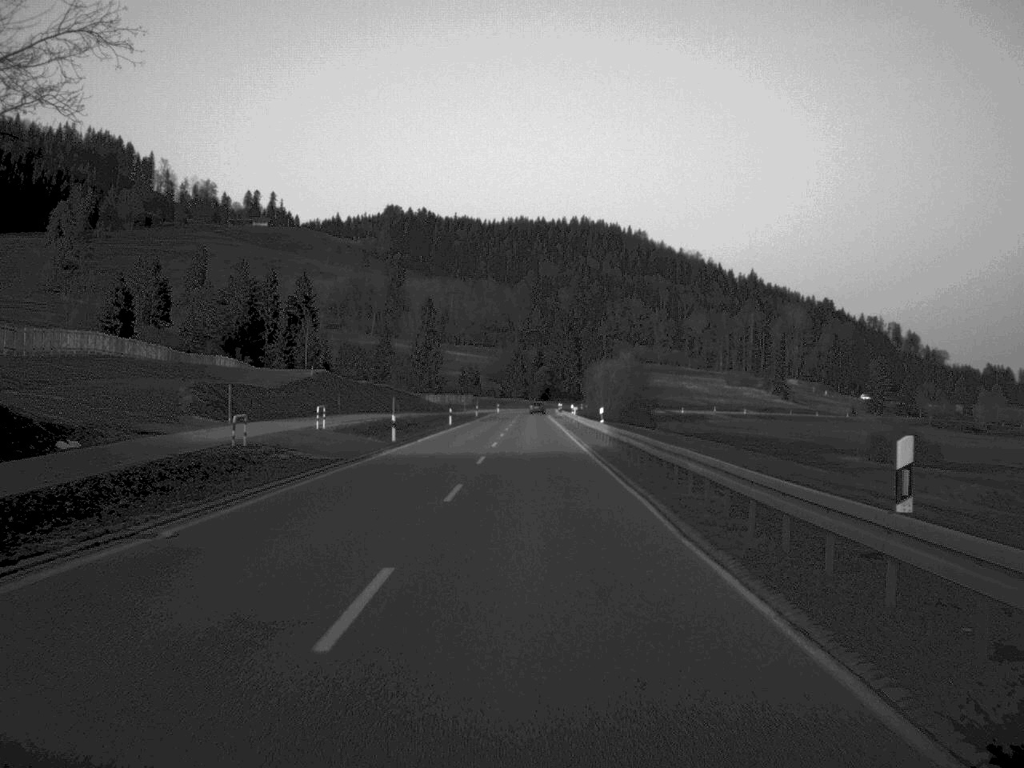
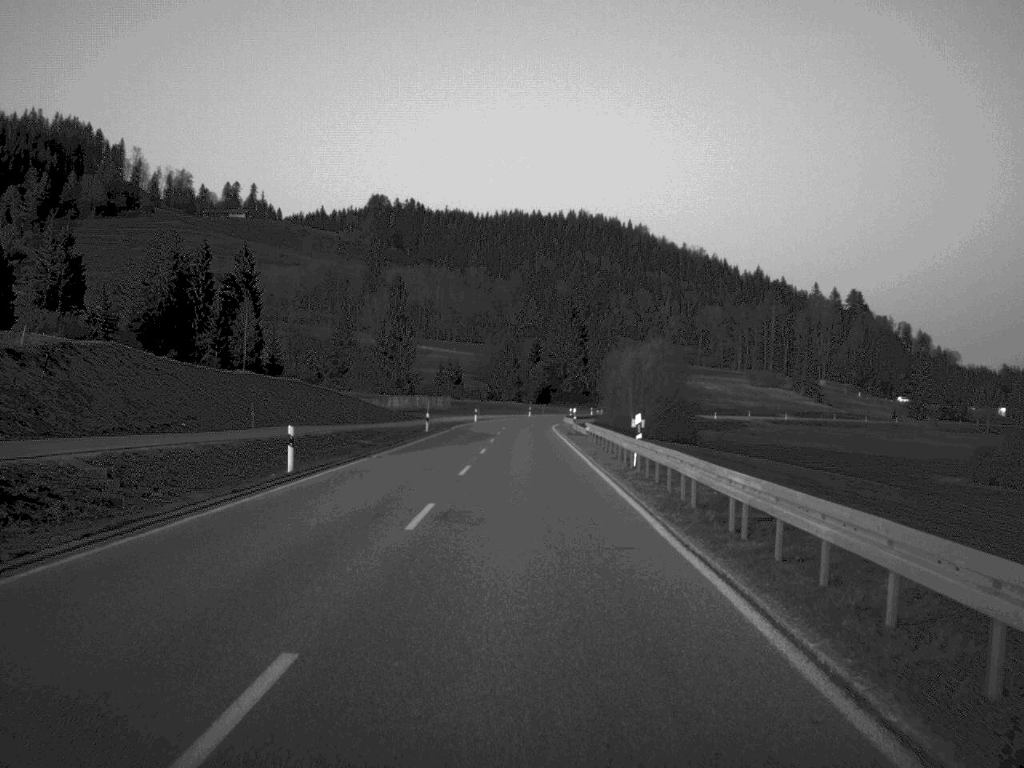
(+0.4, +52.8) m; 0°
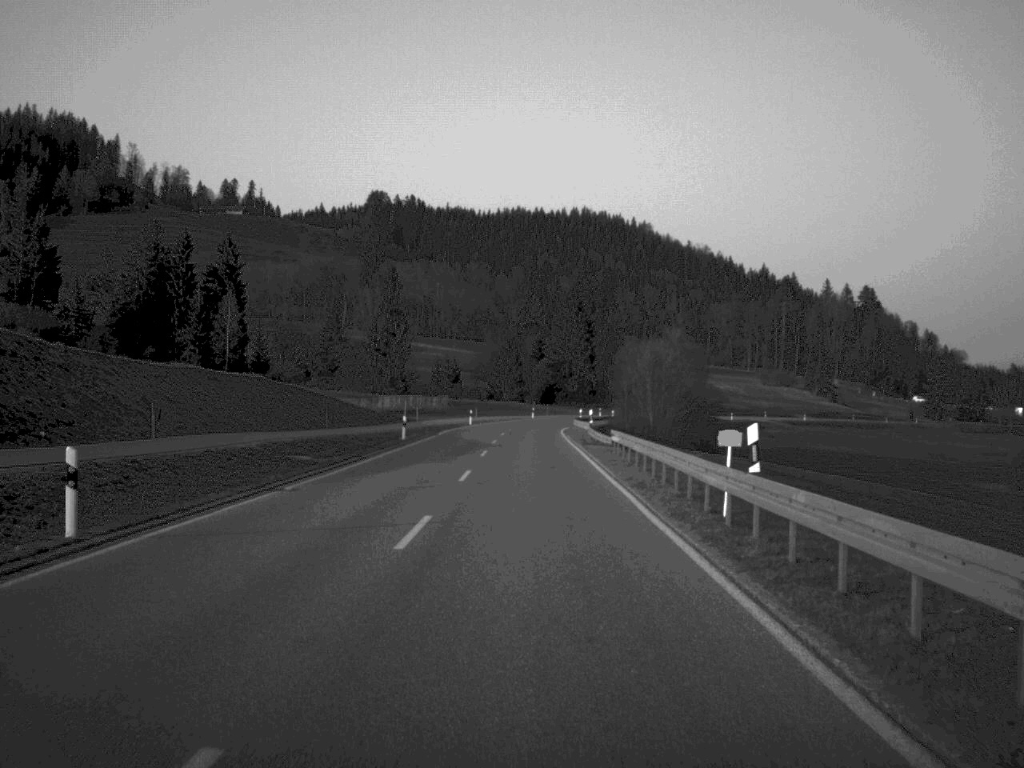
(0.0, +14.1) m; 0°
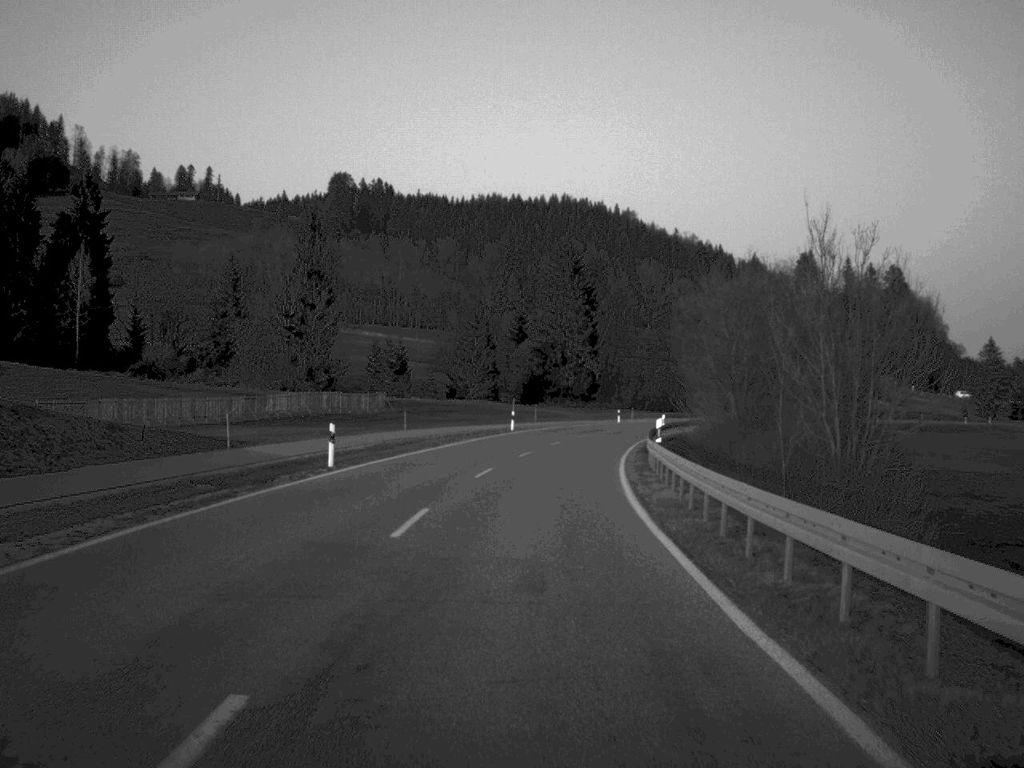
(+0.3, +59.6) m; +1°
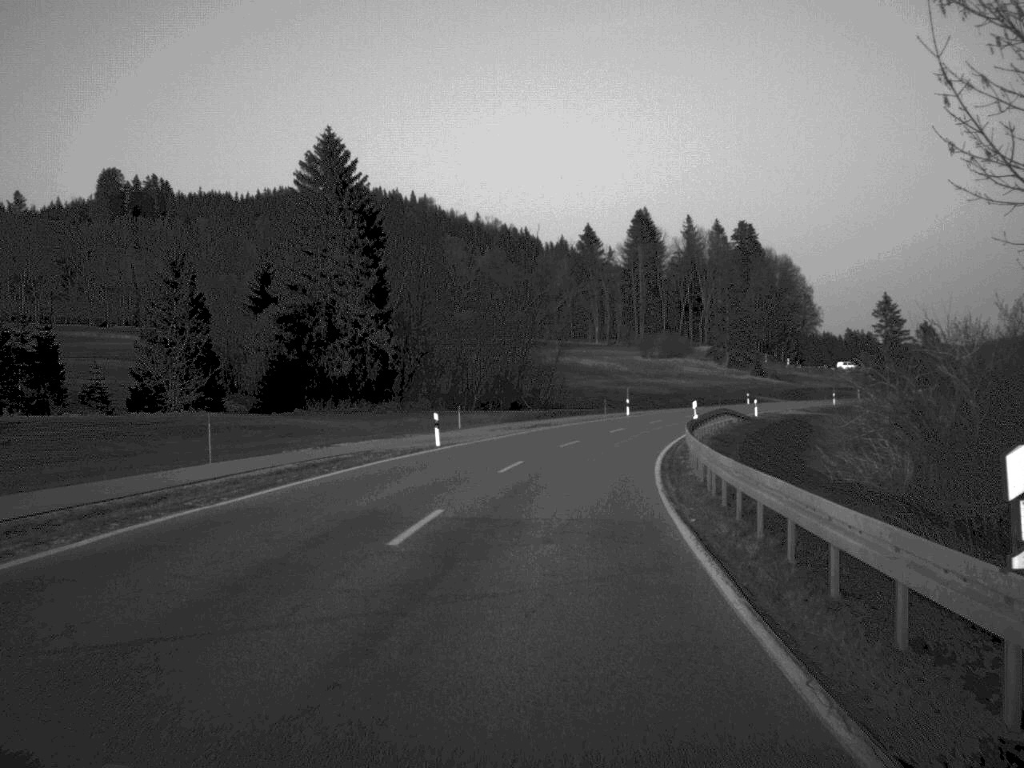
(+4.2, +61.5) m; +9°
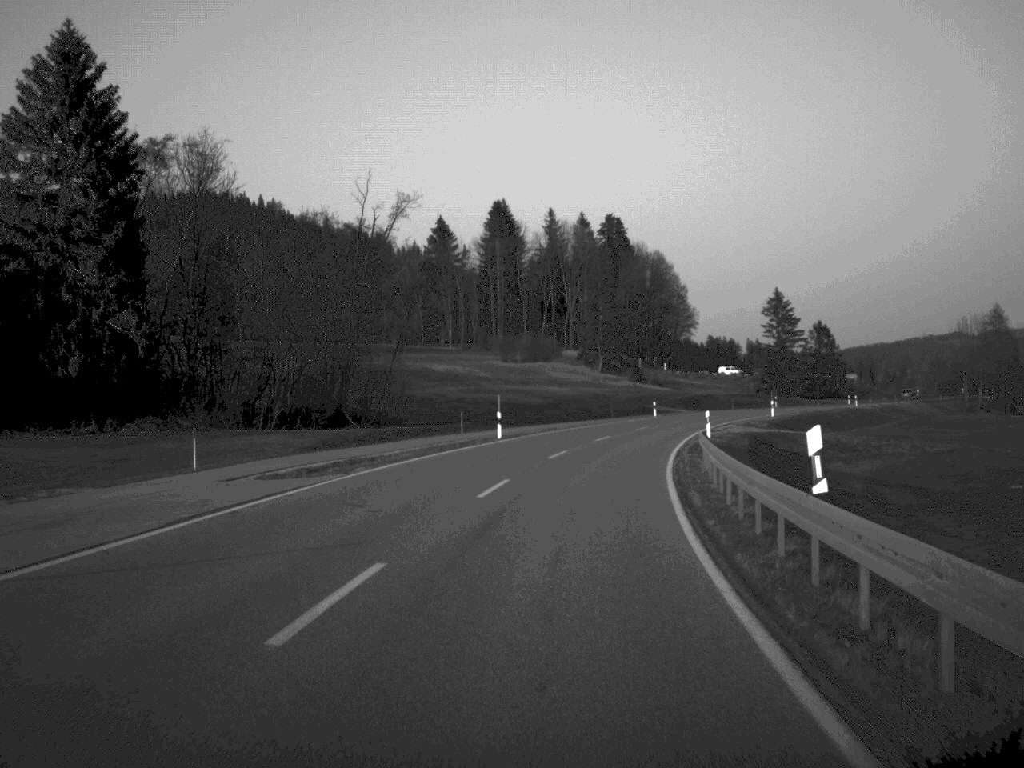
(+1.6, +29.1) m; +7°
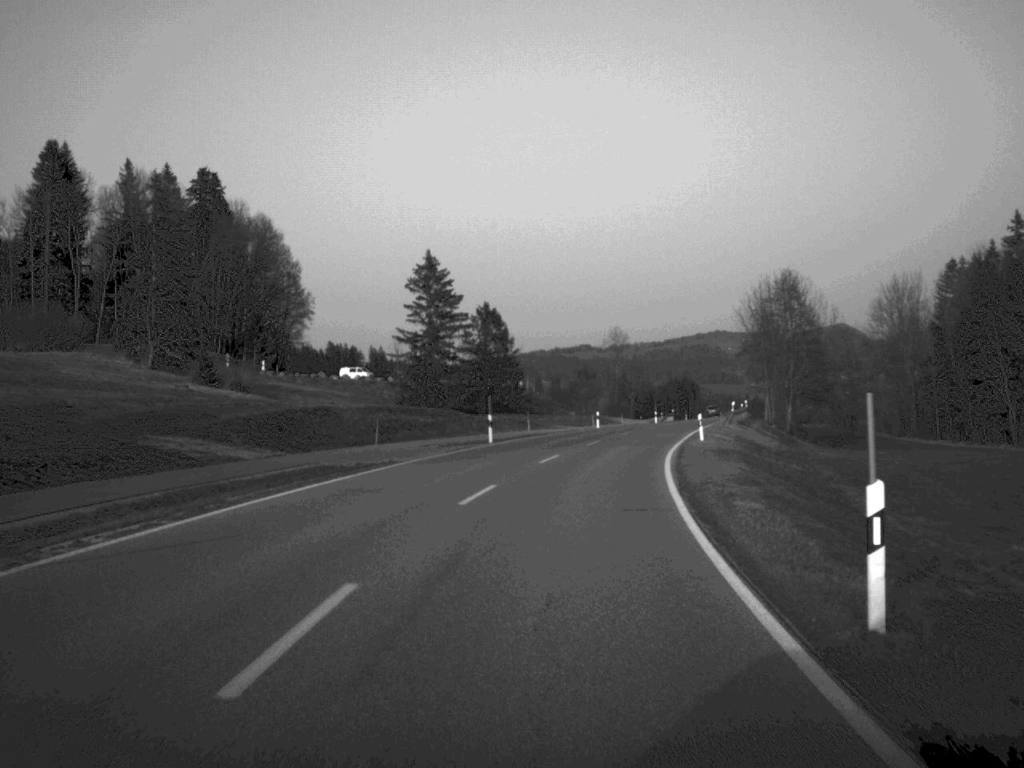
(+10.7, +72.4) m; +17°
